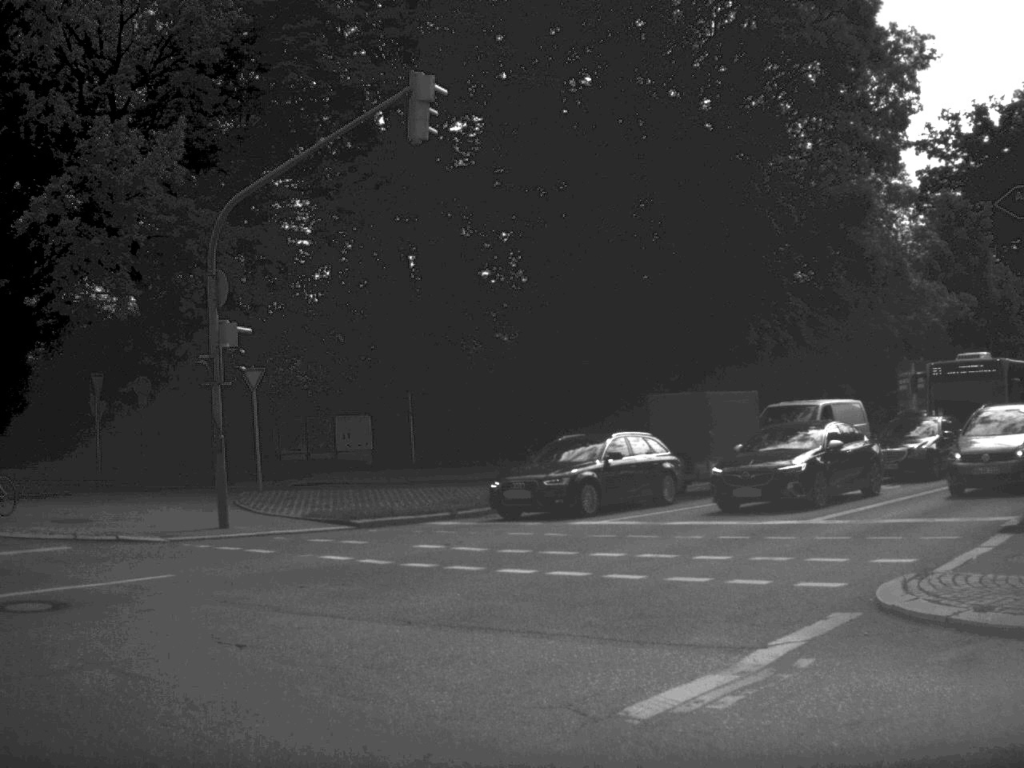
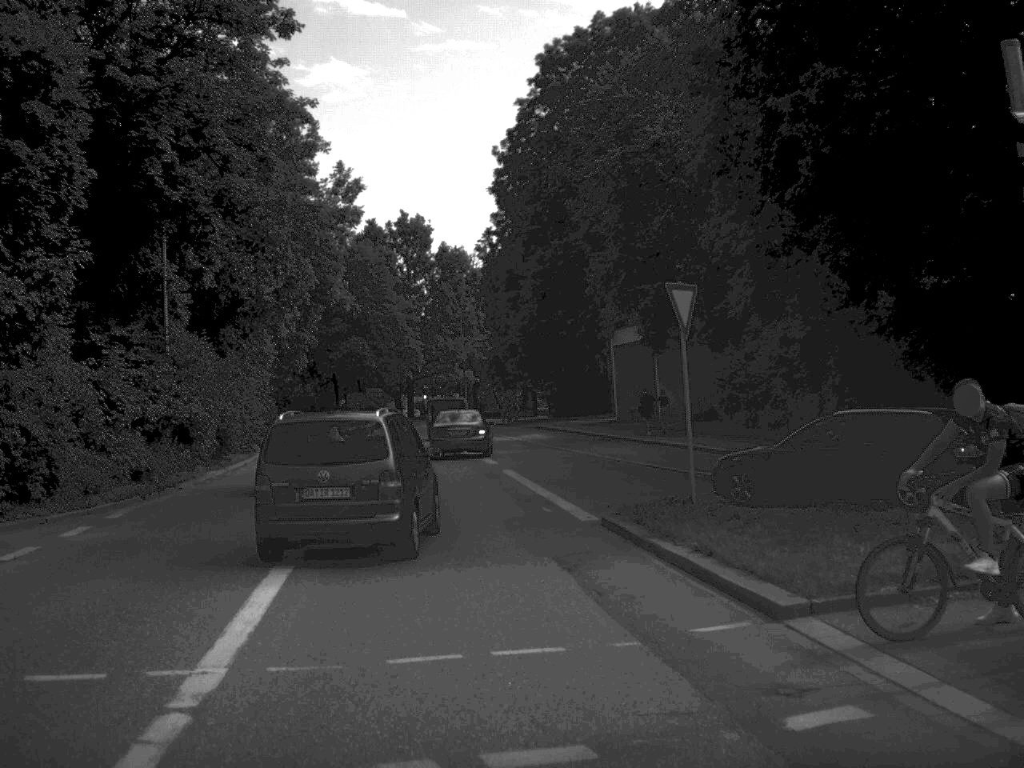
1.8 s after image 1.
(-6.8, +14.1) m; -44°
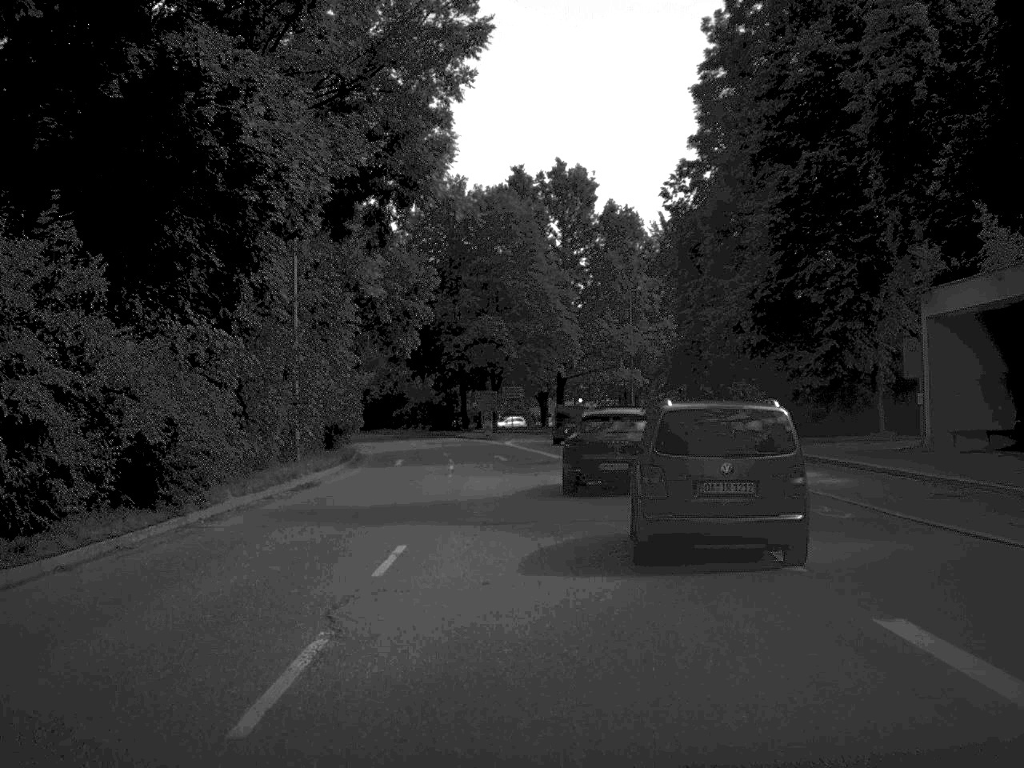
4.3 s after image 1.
(-2.5, +27.0) m; -6°
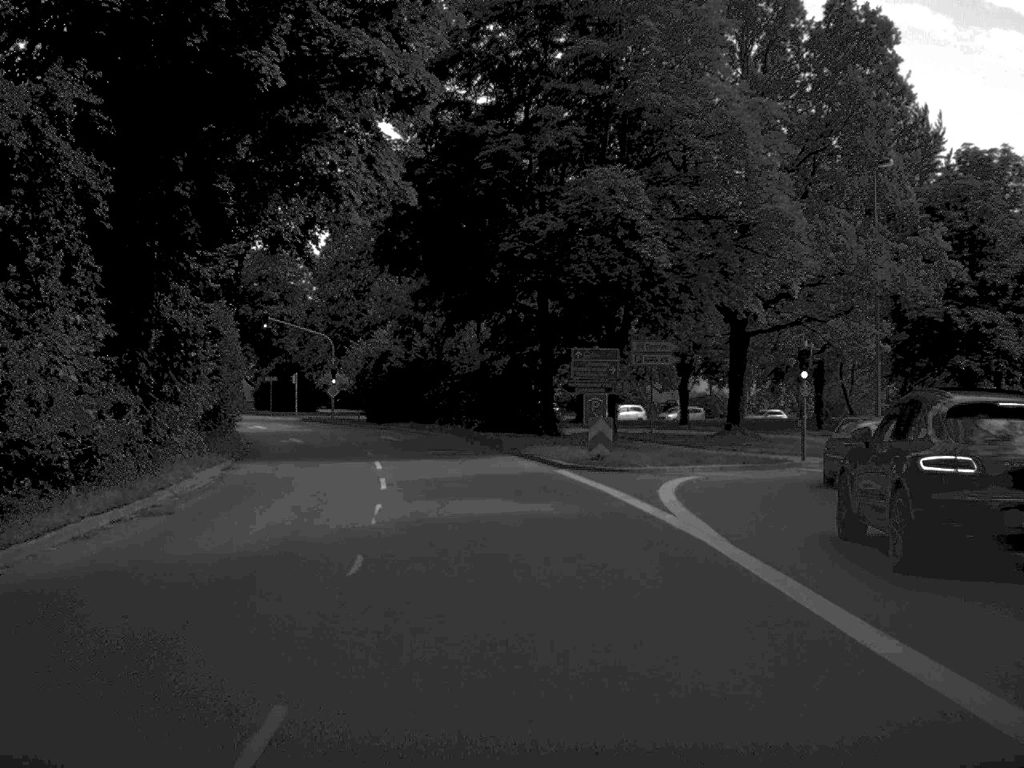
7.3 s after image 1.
(-1.5, +43.6) m; -5°
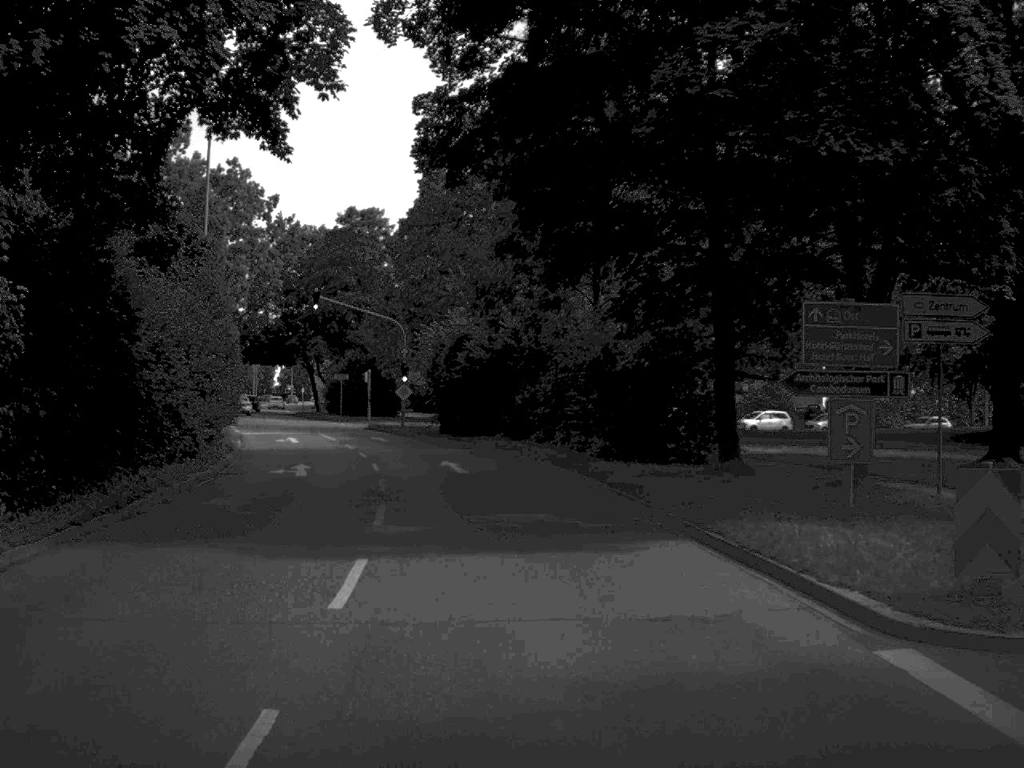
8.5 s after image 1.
(-0.8, +17.6) m; -5°
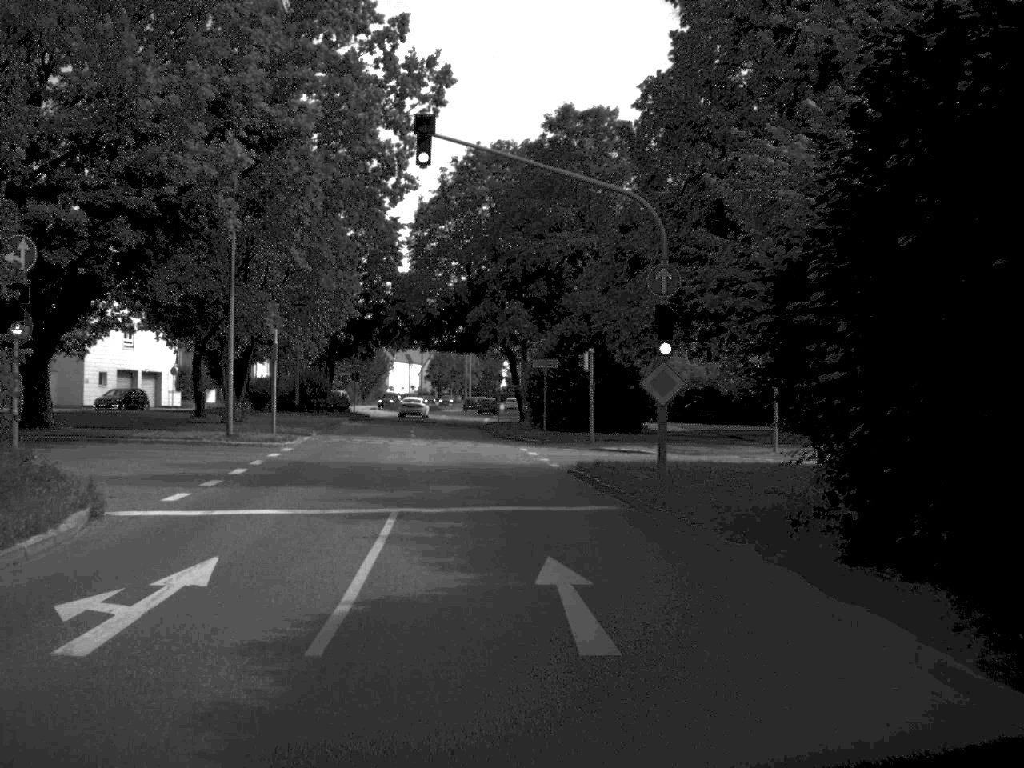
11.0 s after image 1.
(-3.6, +37.2) m; -11°
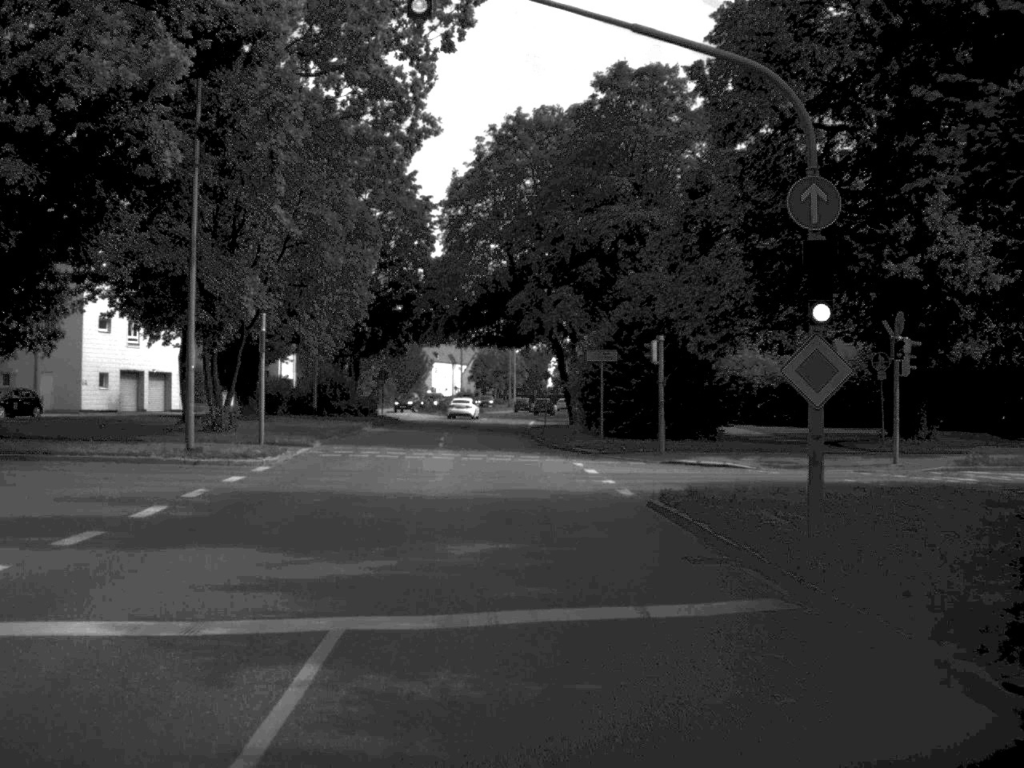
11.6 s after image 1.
(-0.2, +8.9) m; -2°
